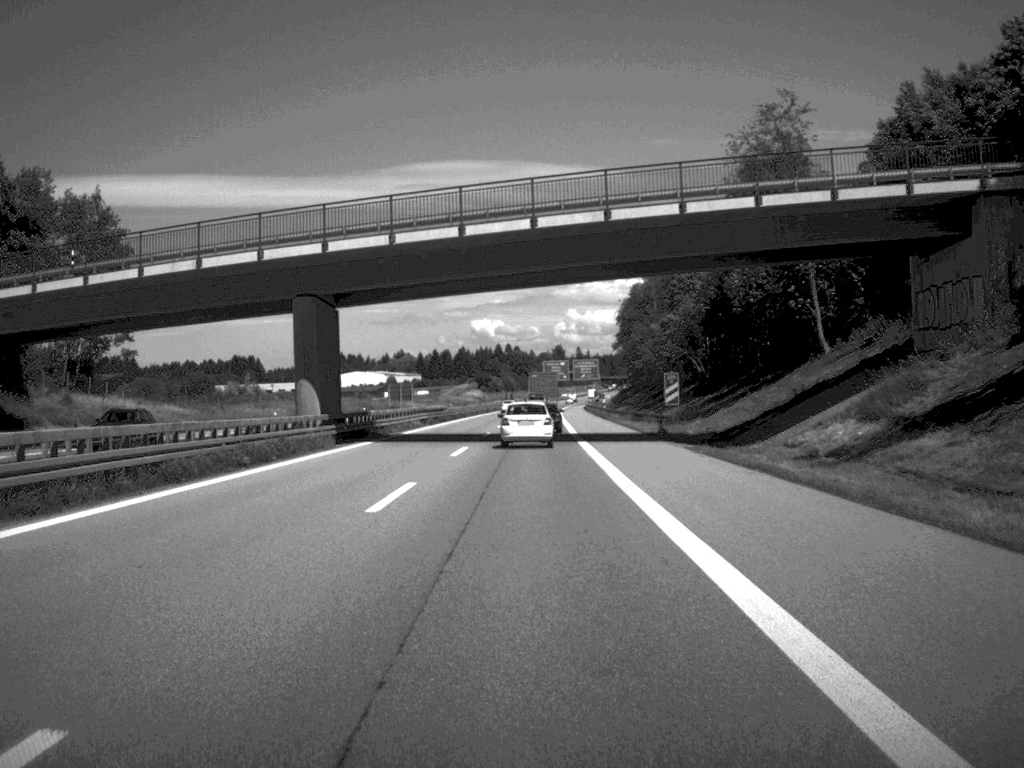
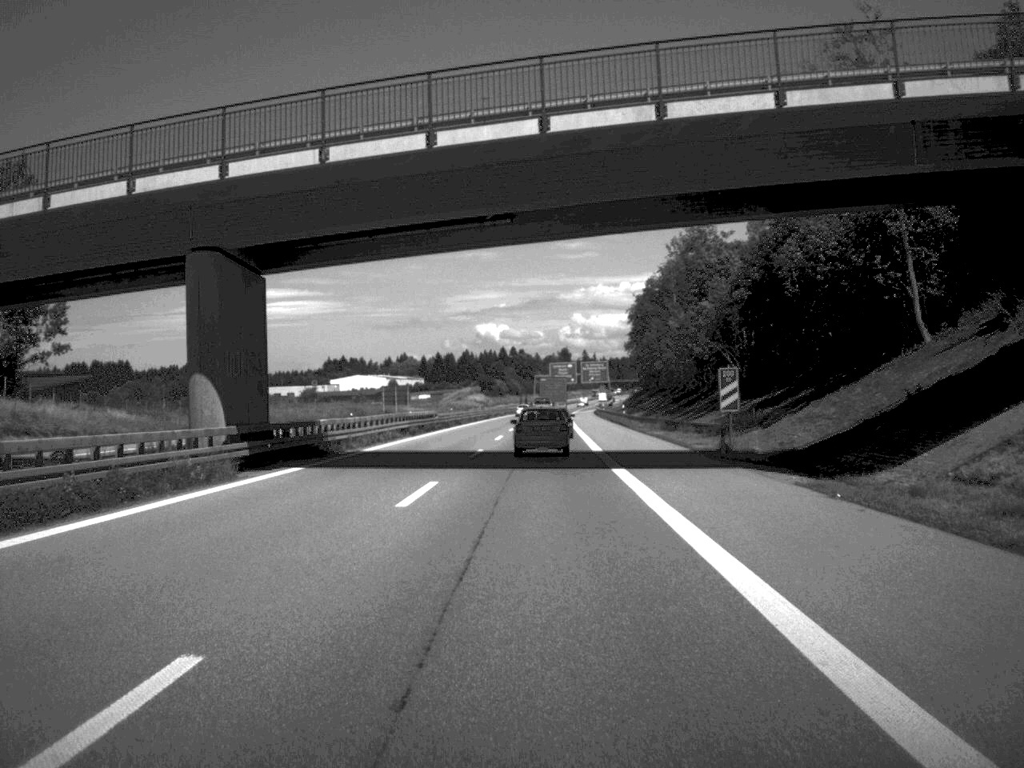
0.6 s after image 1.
(0.0, +15.8) m; 0°
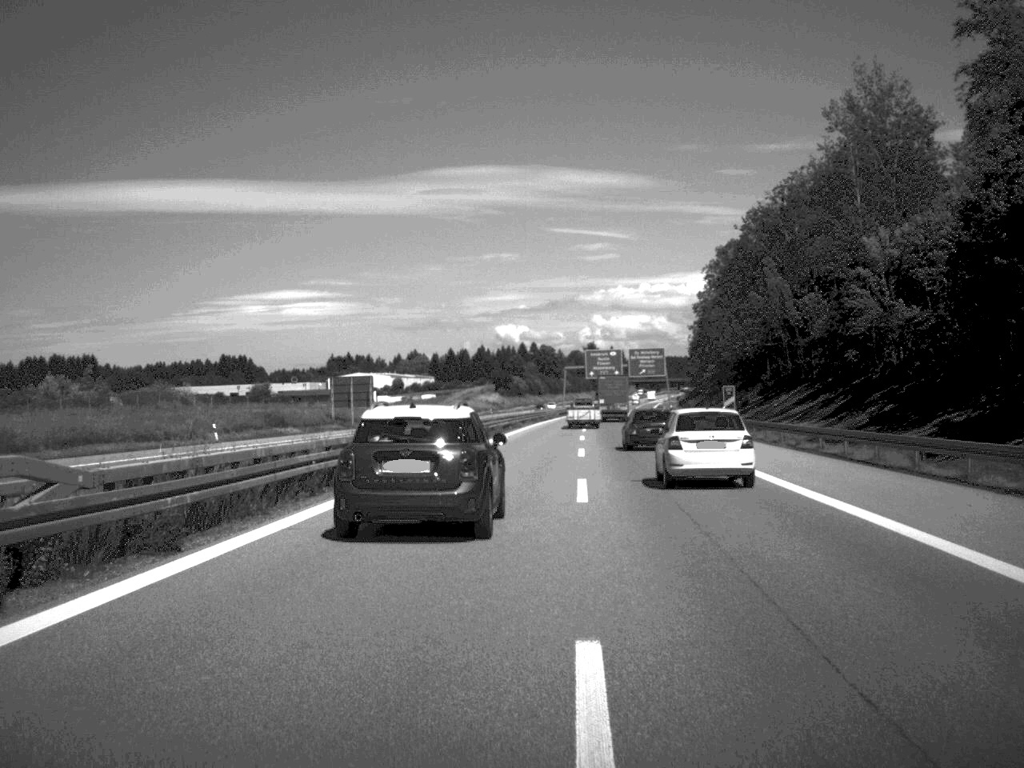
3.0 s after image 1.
(-1.2, +70.2) m; -1°
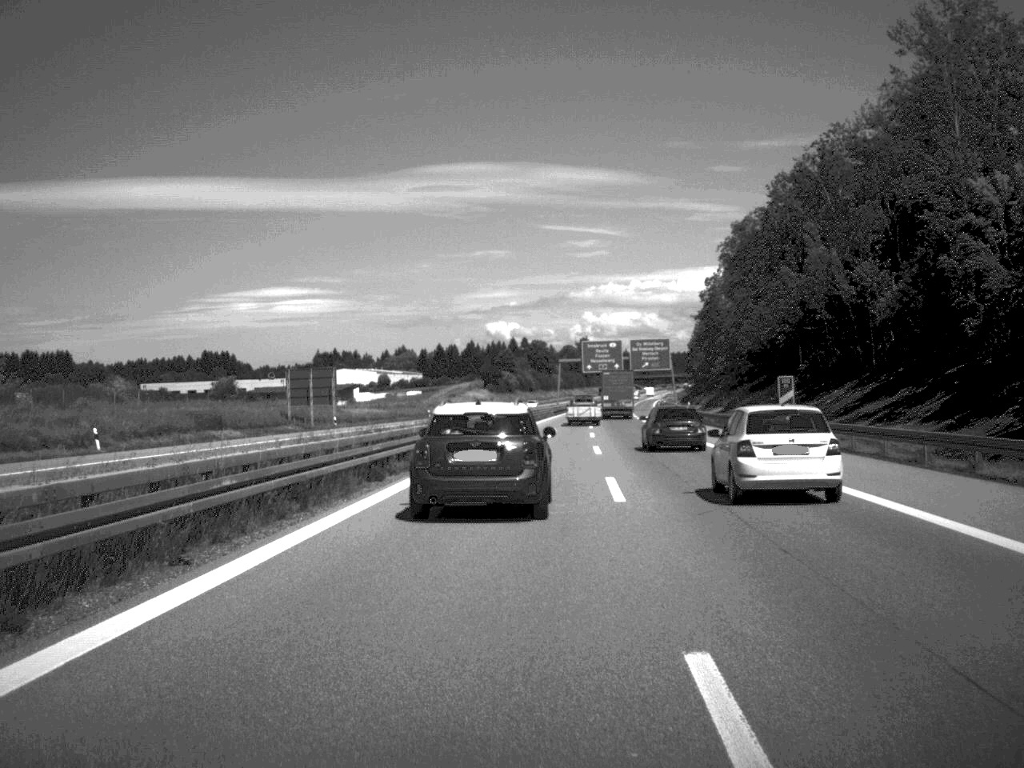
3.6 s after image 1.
(+0.1, +18.4) m; 0°
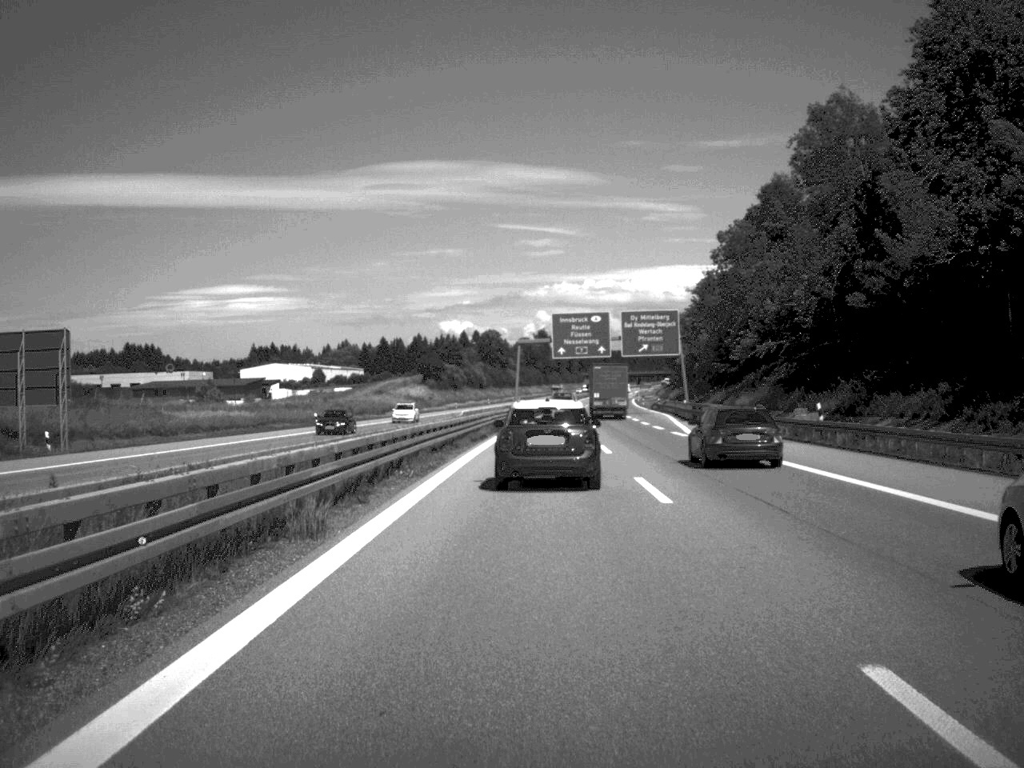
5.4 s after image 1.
(+0.8, +53.8) m; +2°
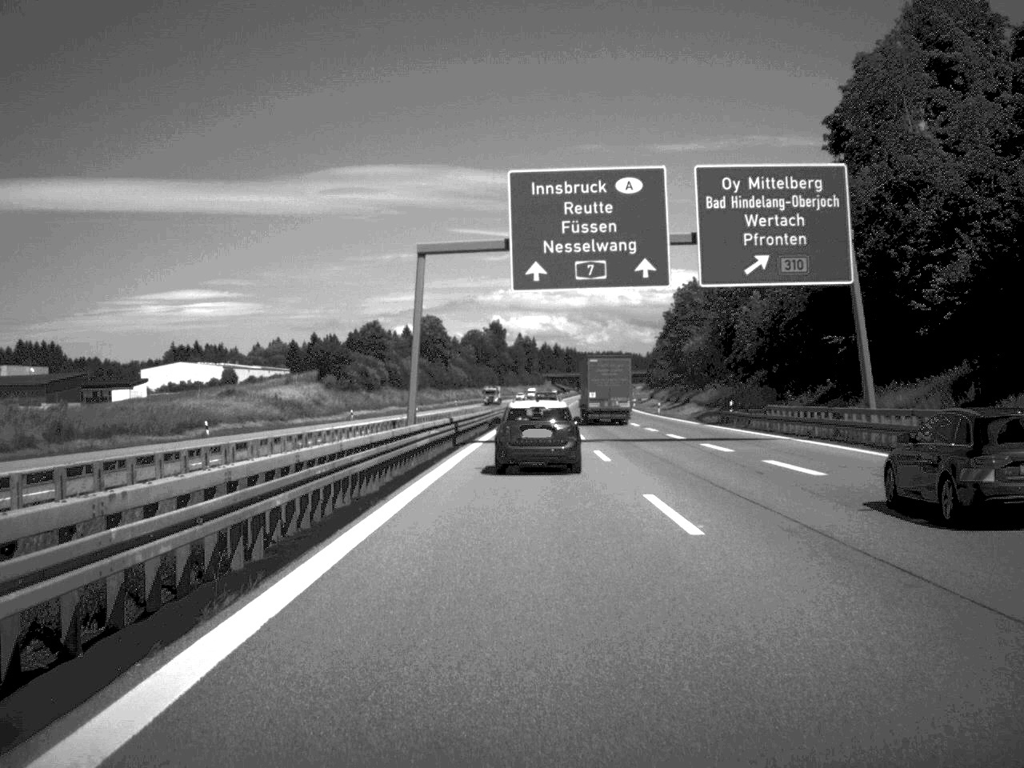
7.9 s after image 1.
(+1.3, +75.4) m; +2°
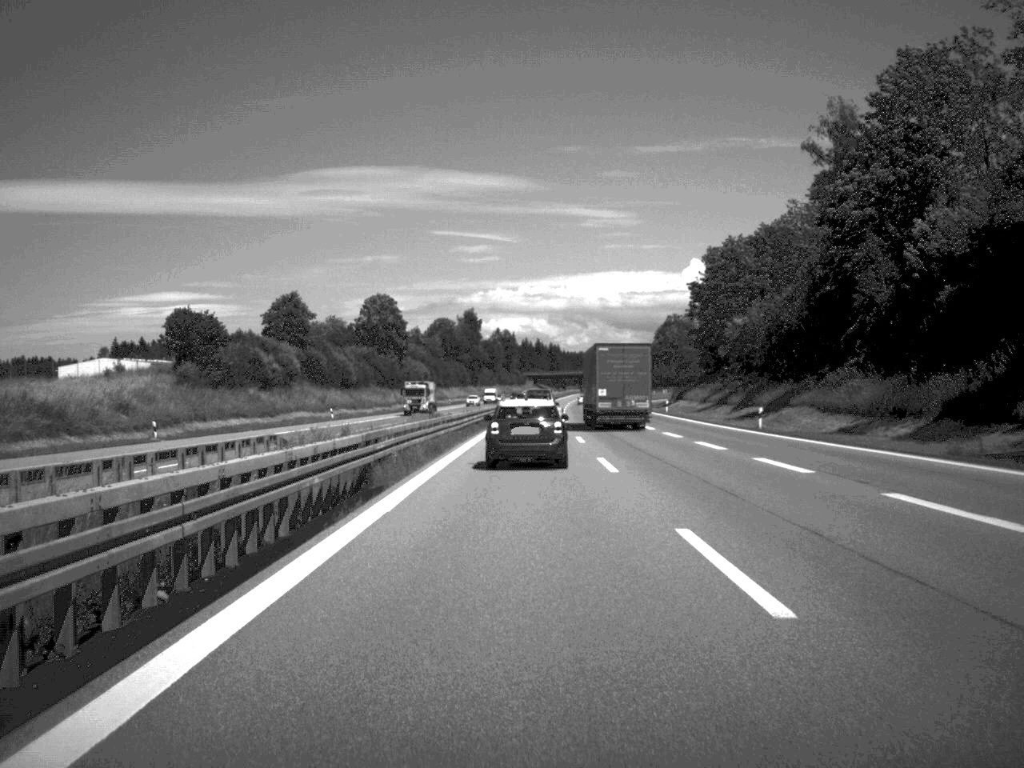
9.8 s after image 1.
(+0.4, +58.8) m; +1°
